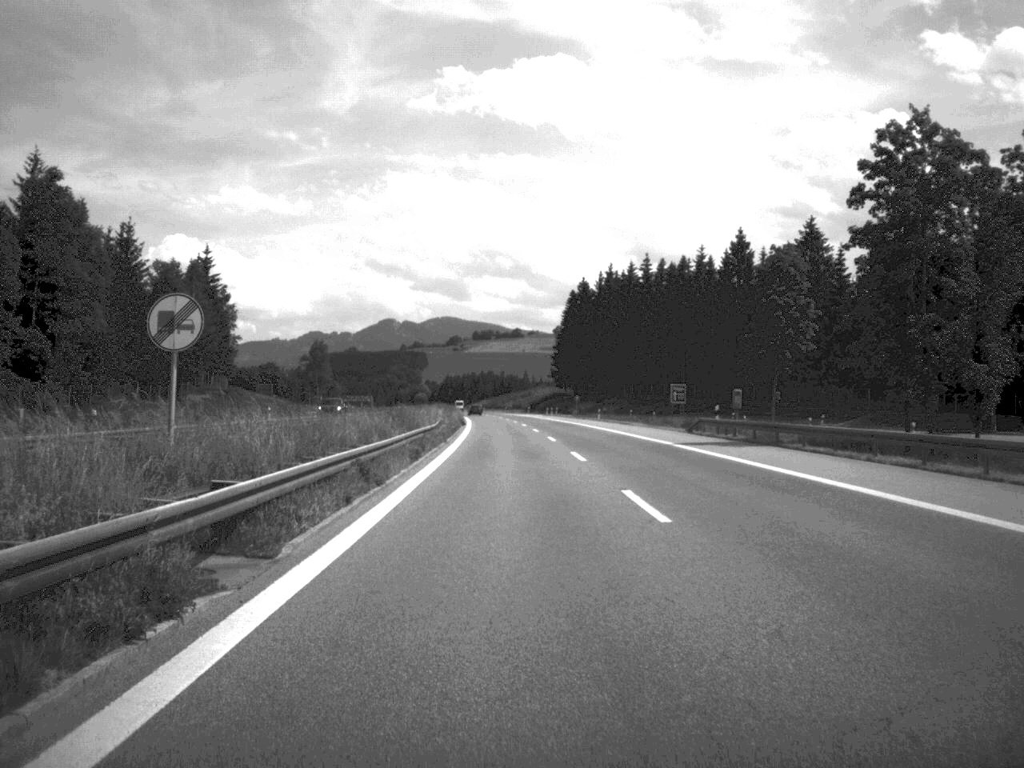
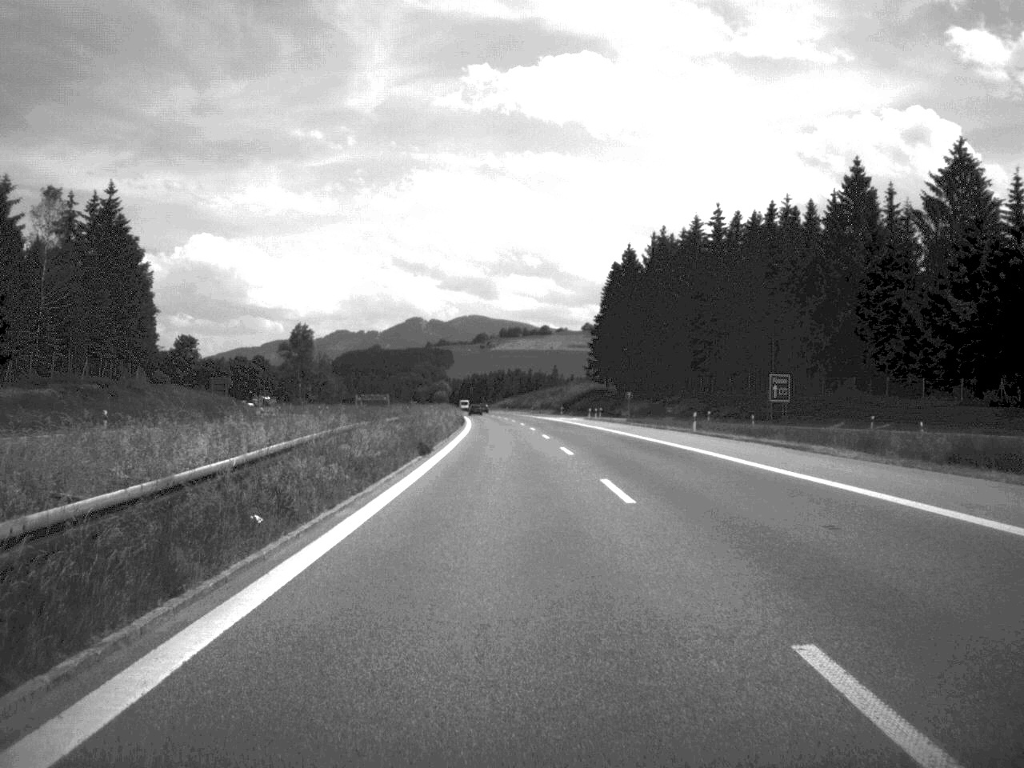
(-0.6, +49.1) m; -1°
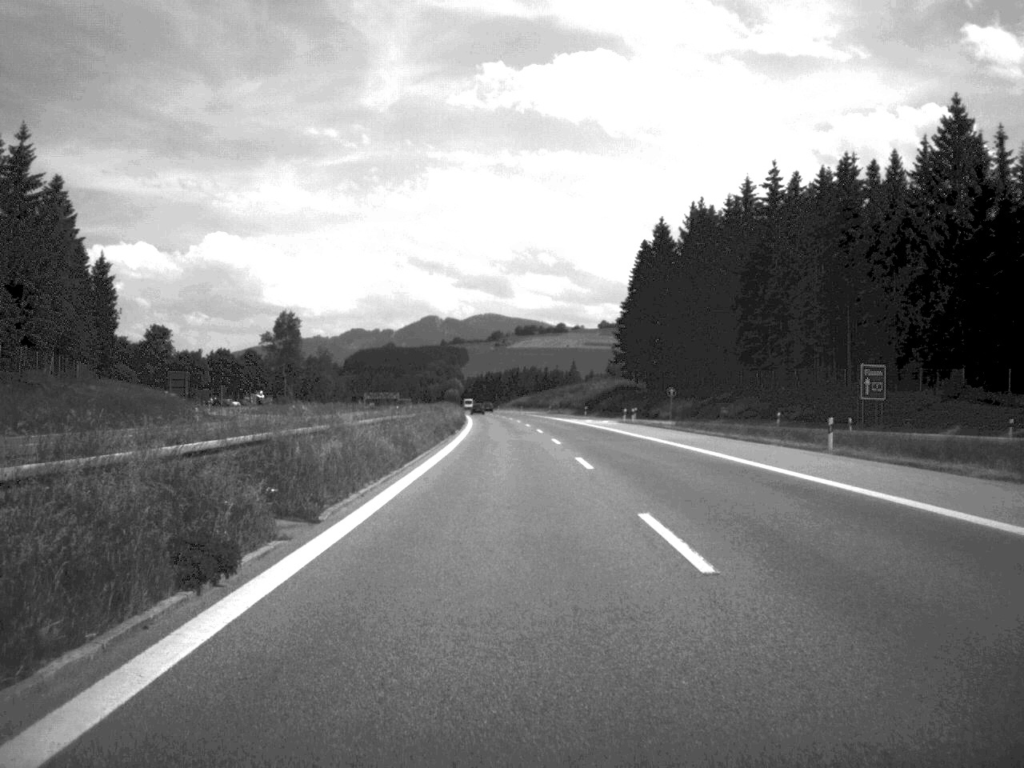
(-0.2, +25.7) m; -1°
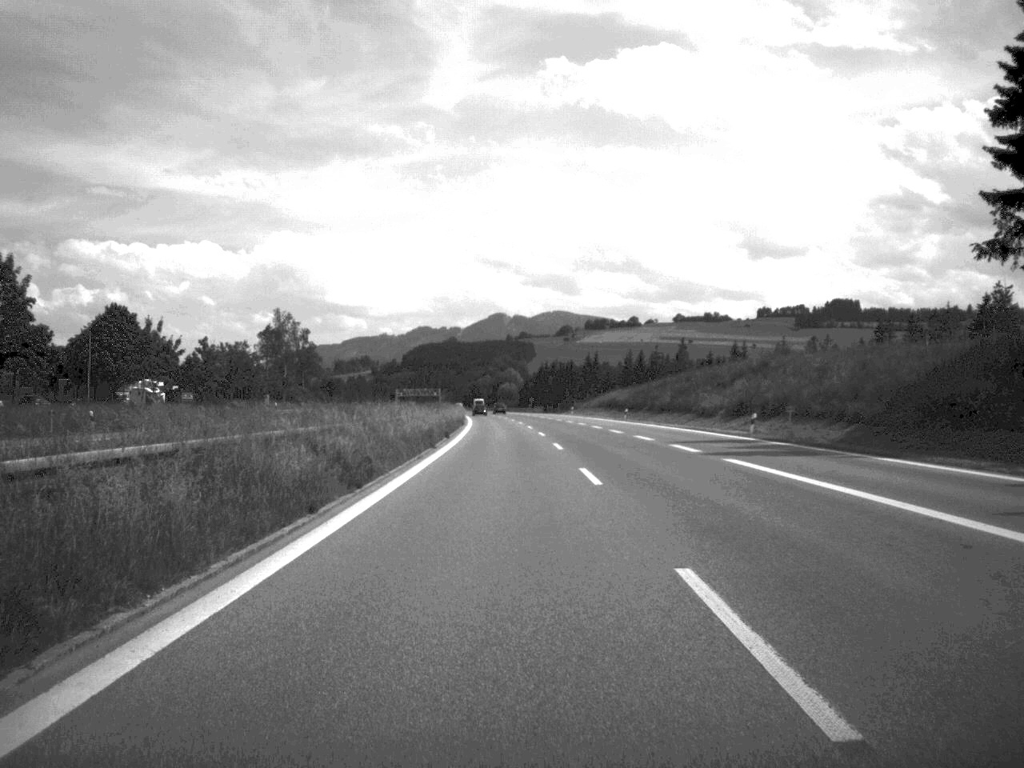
(-3.3, +128.7) m; -3°
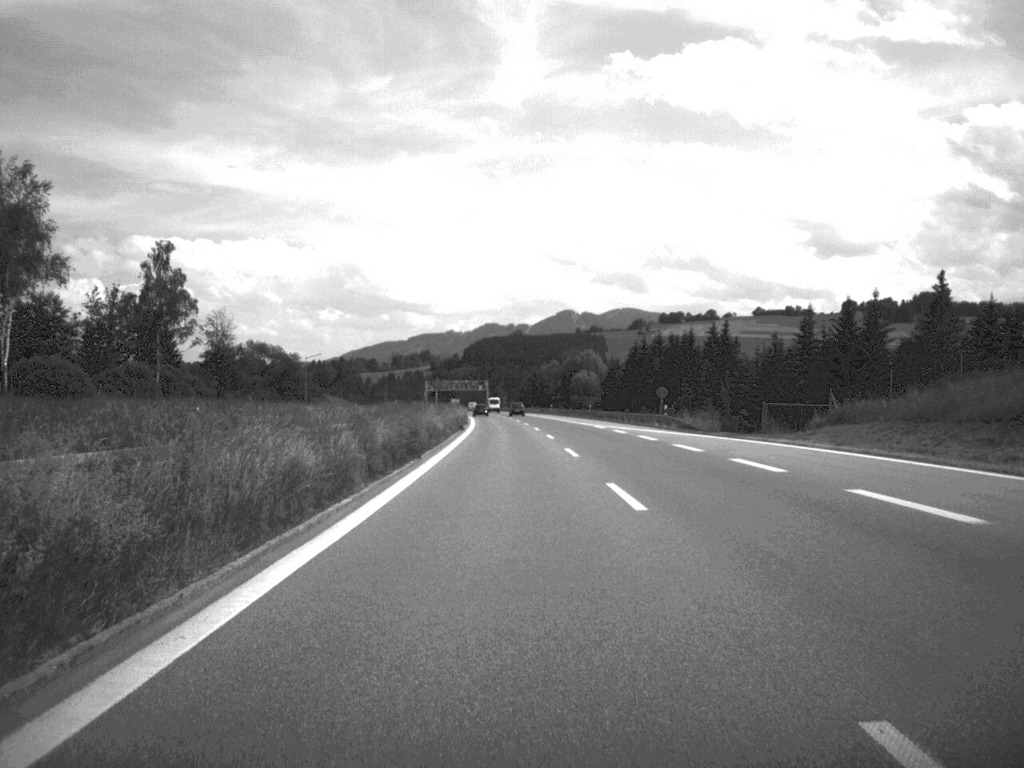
(-3.6, +129.1) m; -3°
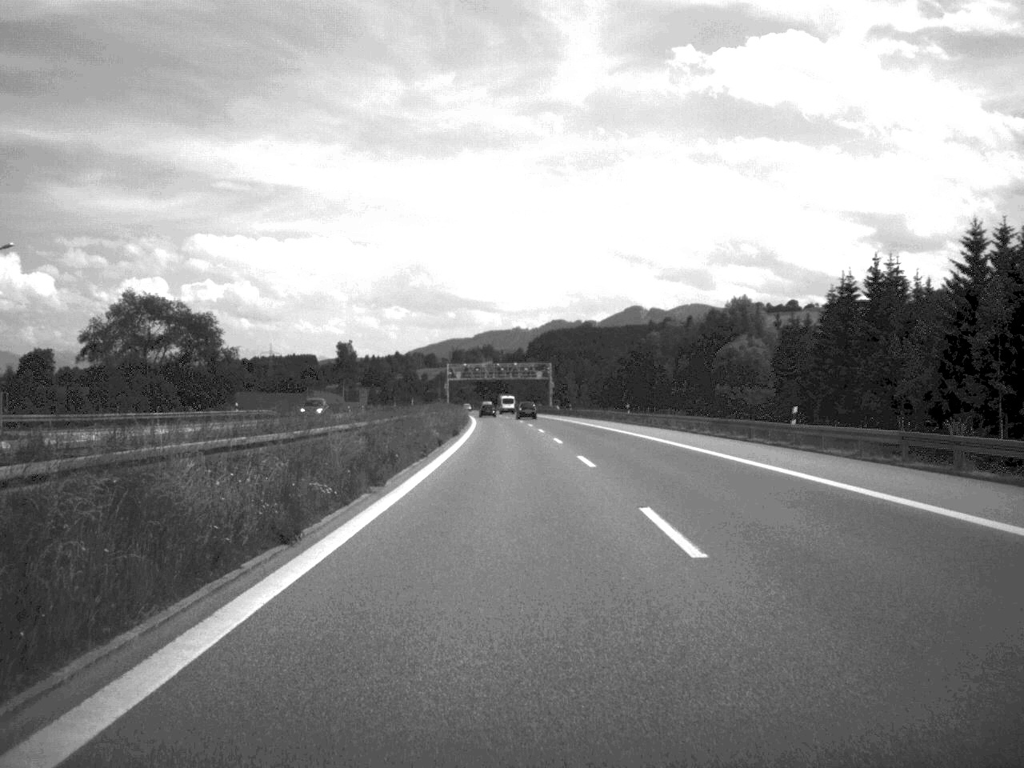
(-3.3, +128.2) m; -3°
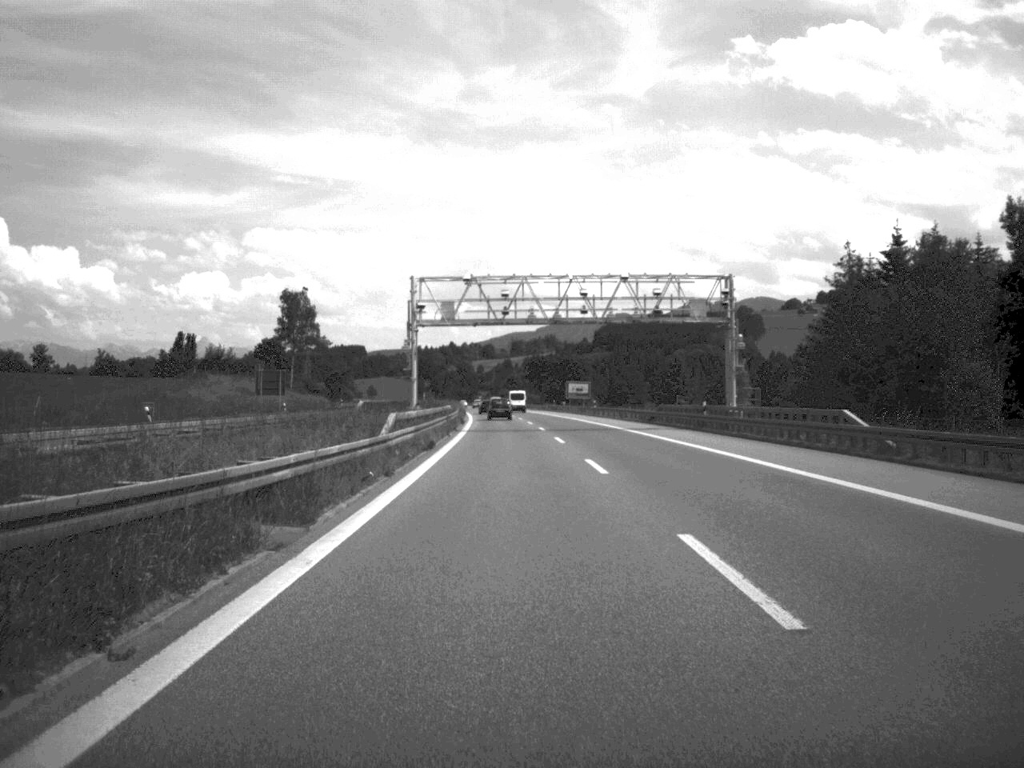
(-3.3, +127.7) m; -3°
